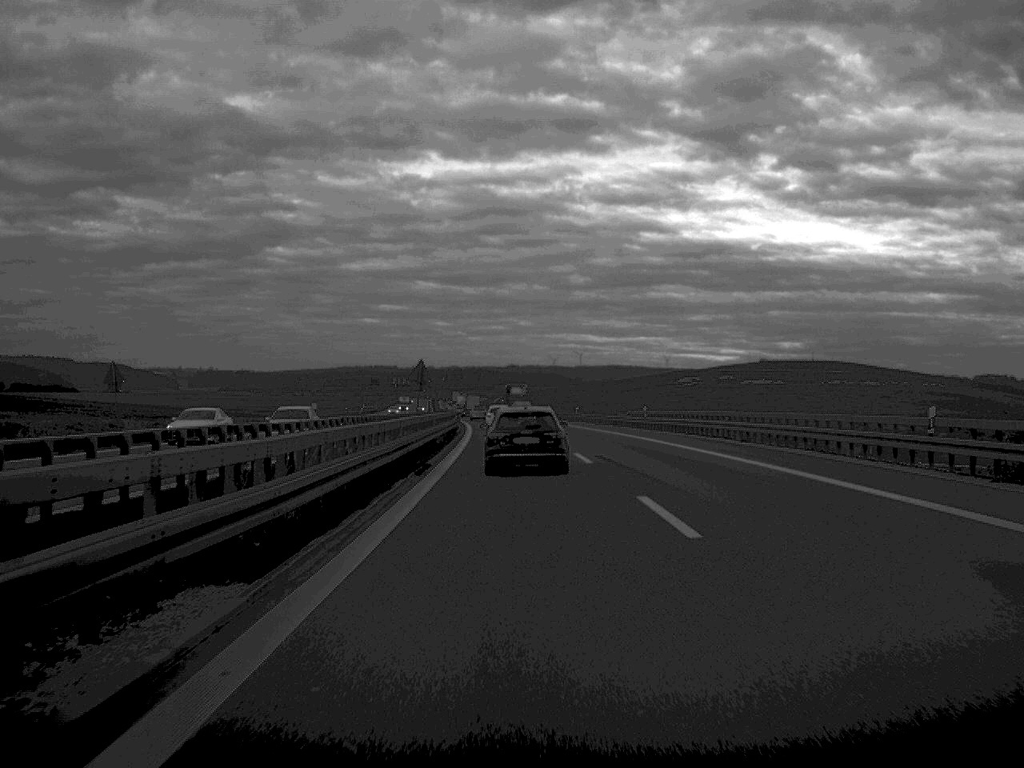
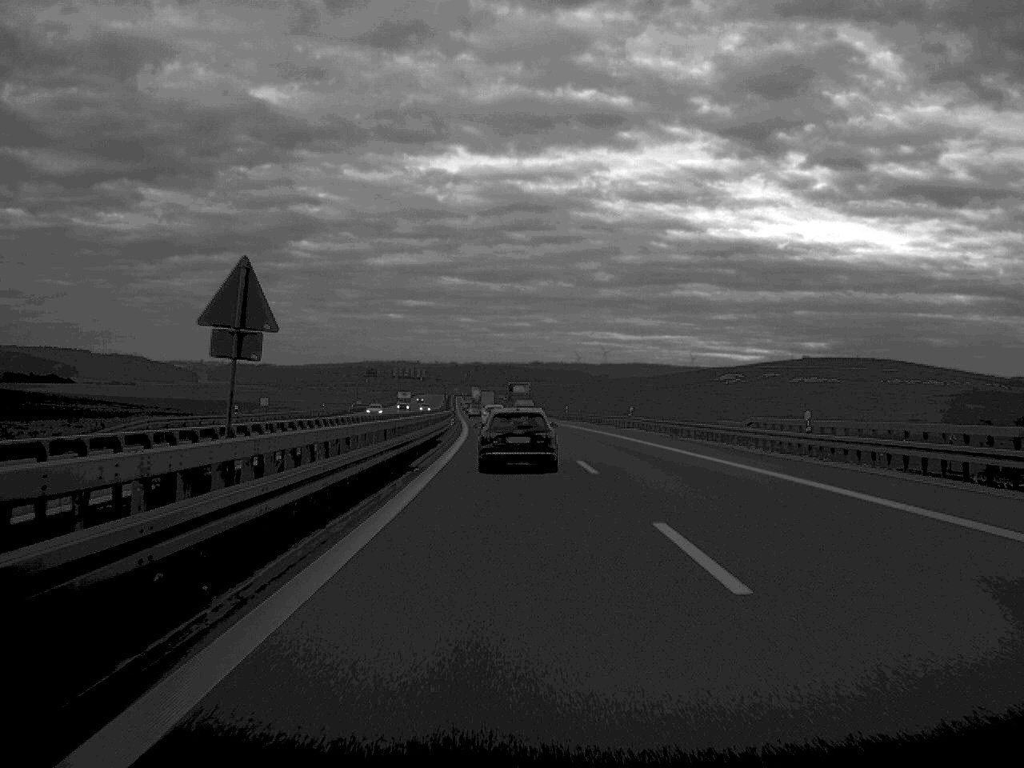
(-0.3, +39.6) m; -1°
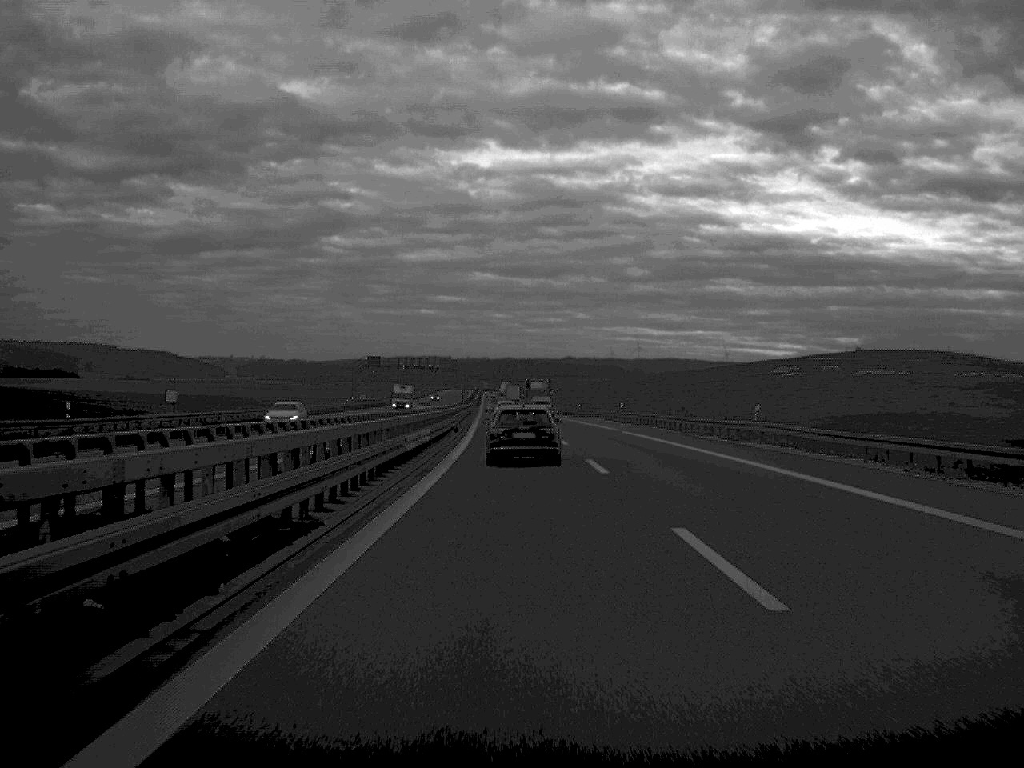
(-0.5, +37.0) m; -1°
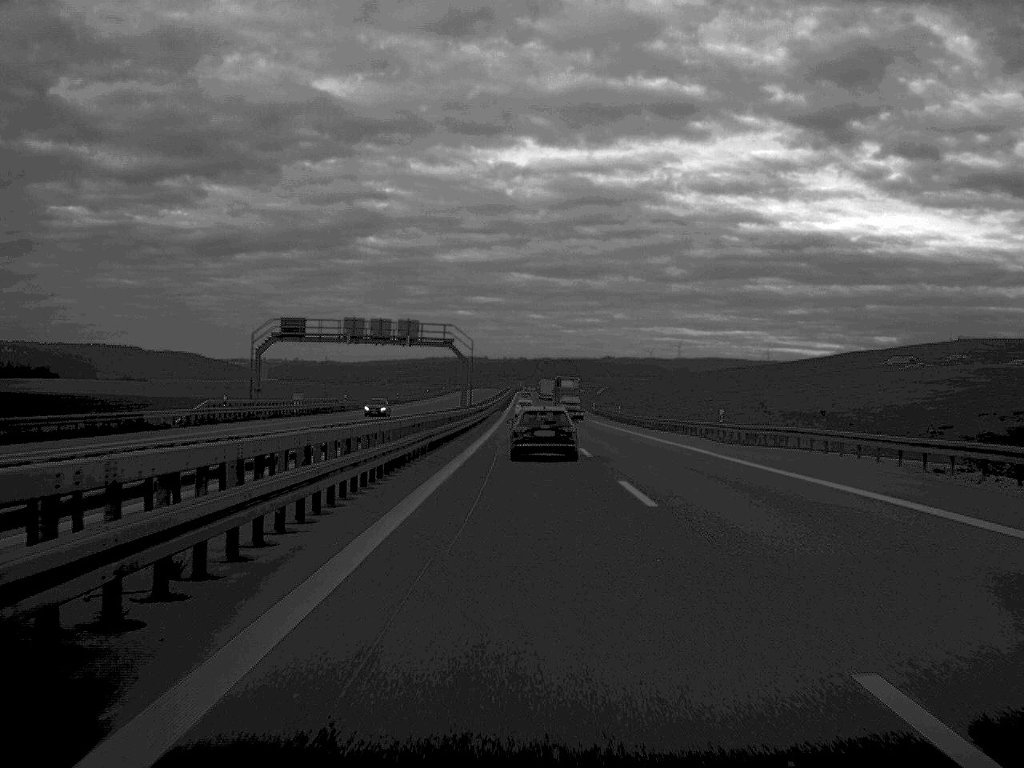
(-1.3, +79.7) m; -2°
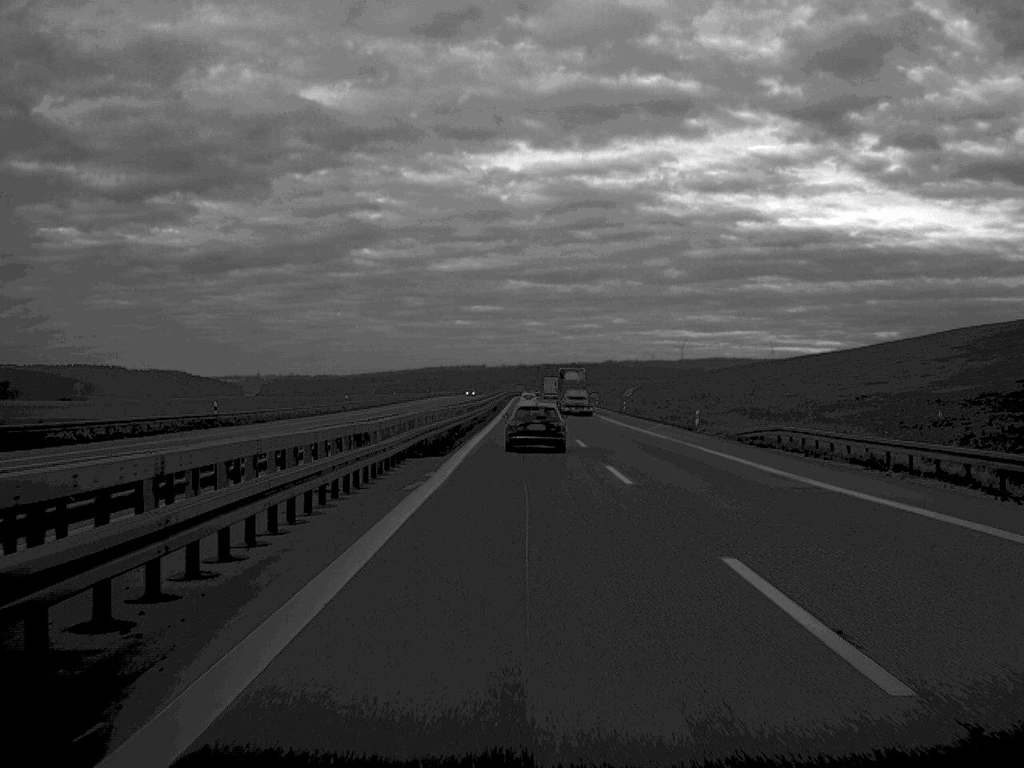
(-0.1, +102.0) m; 0°
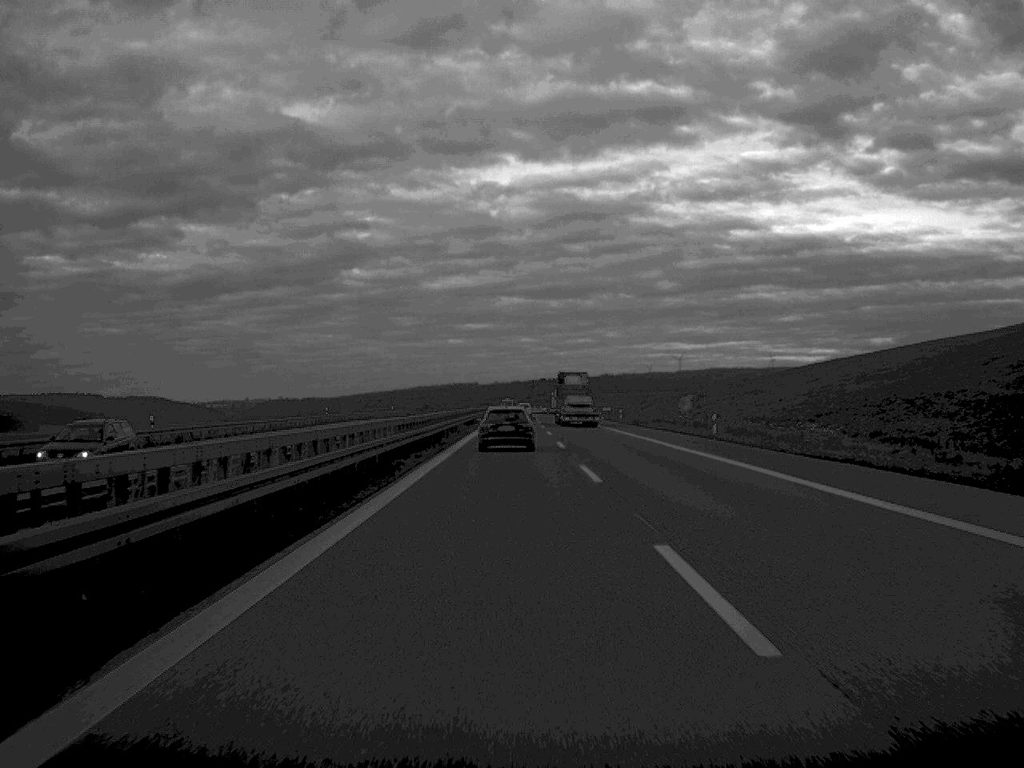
(+0.2, +106.7) m; 0°
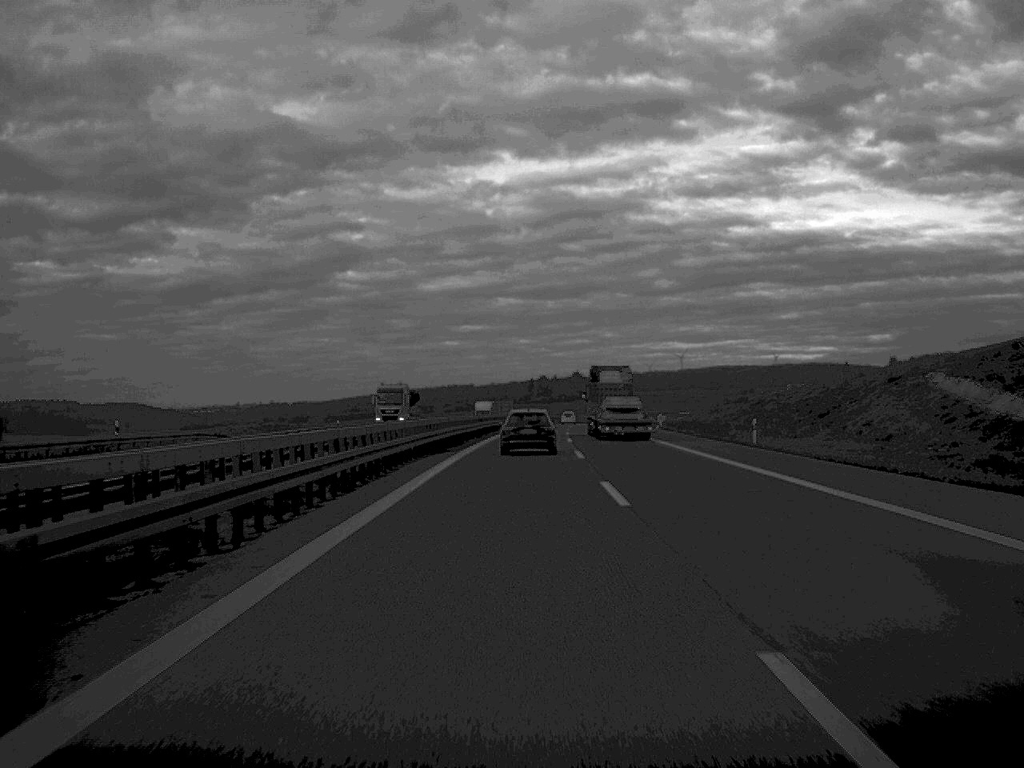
(-0.5, +113.7) m; 0°
